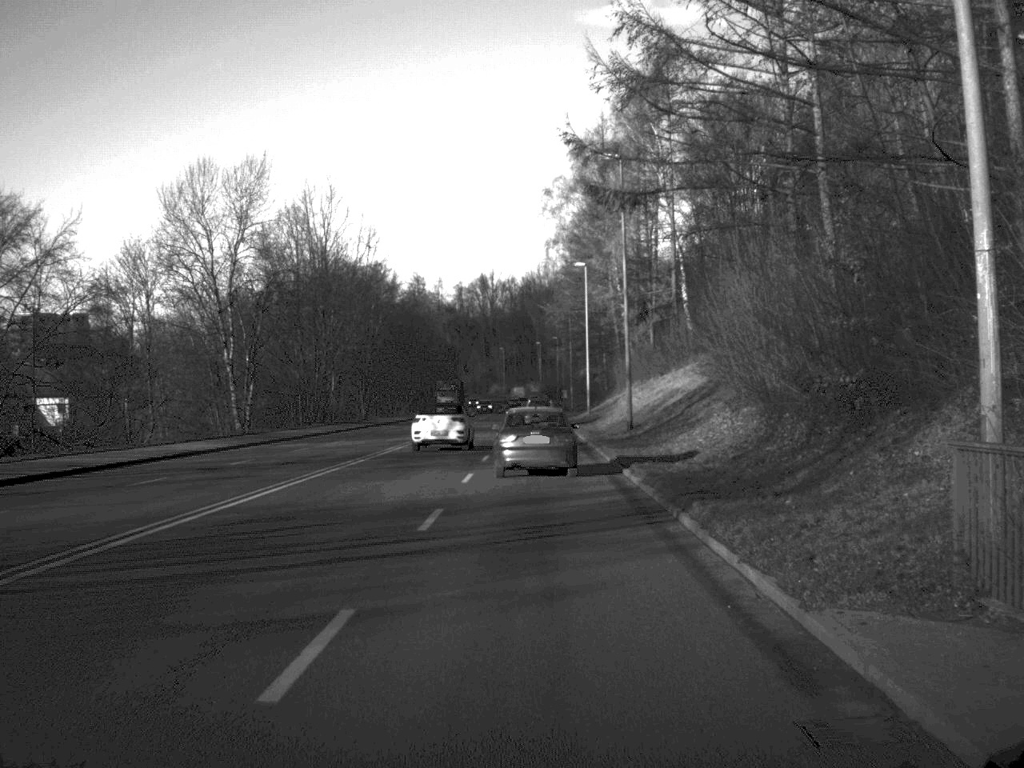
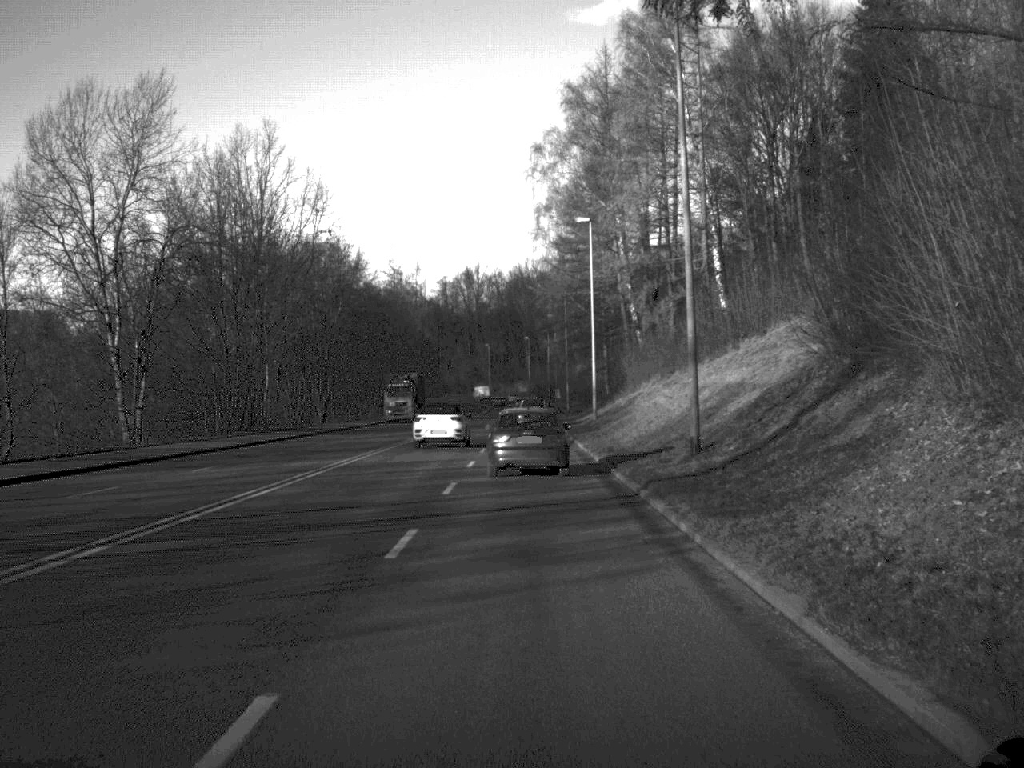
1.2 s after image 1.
(+0.1, +20.5) m; 0°
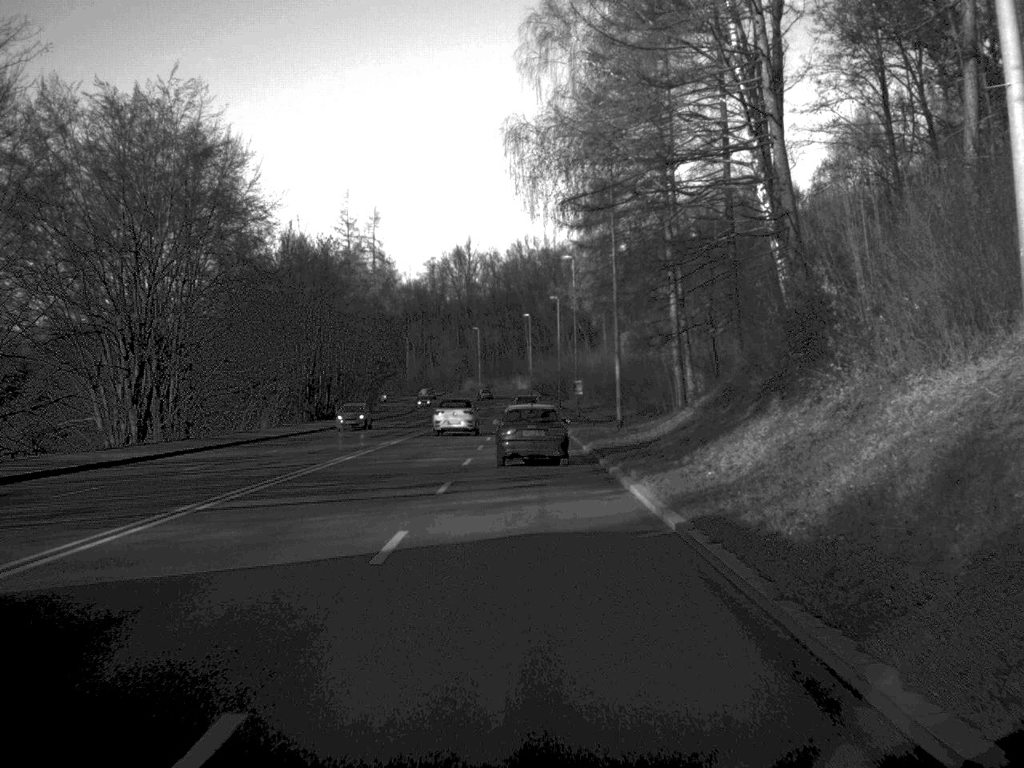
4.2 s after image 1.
(0.0, +53.8) m; 0°
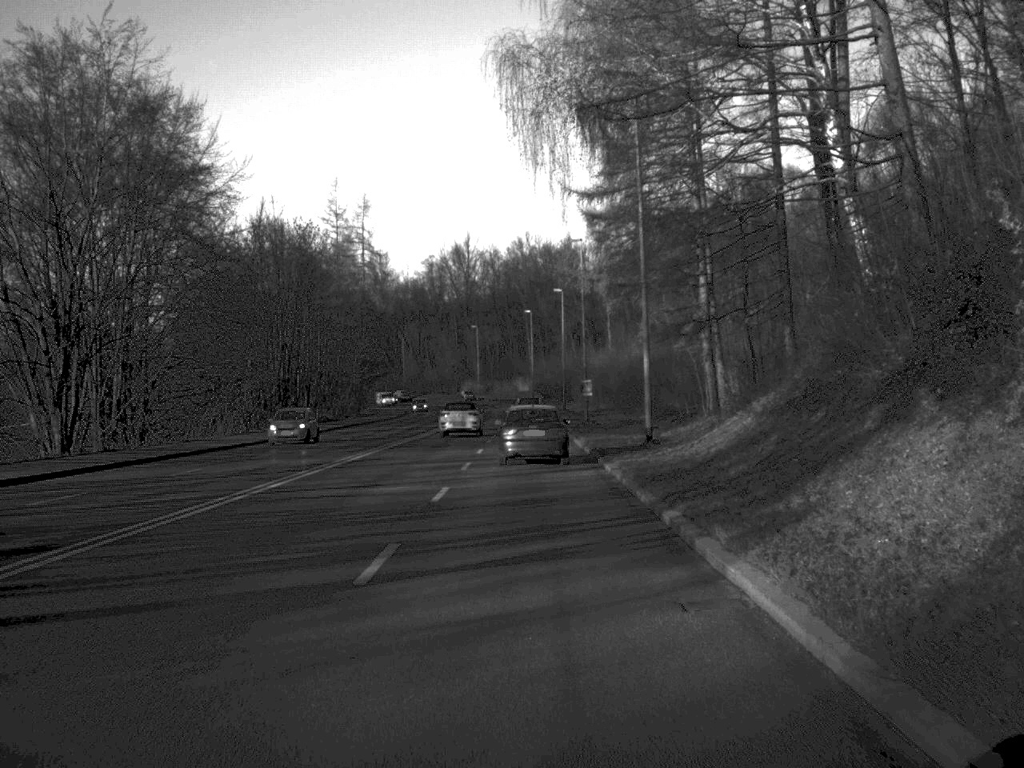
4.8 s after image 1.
(0.0, +10.1) m; 0°
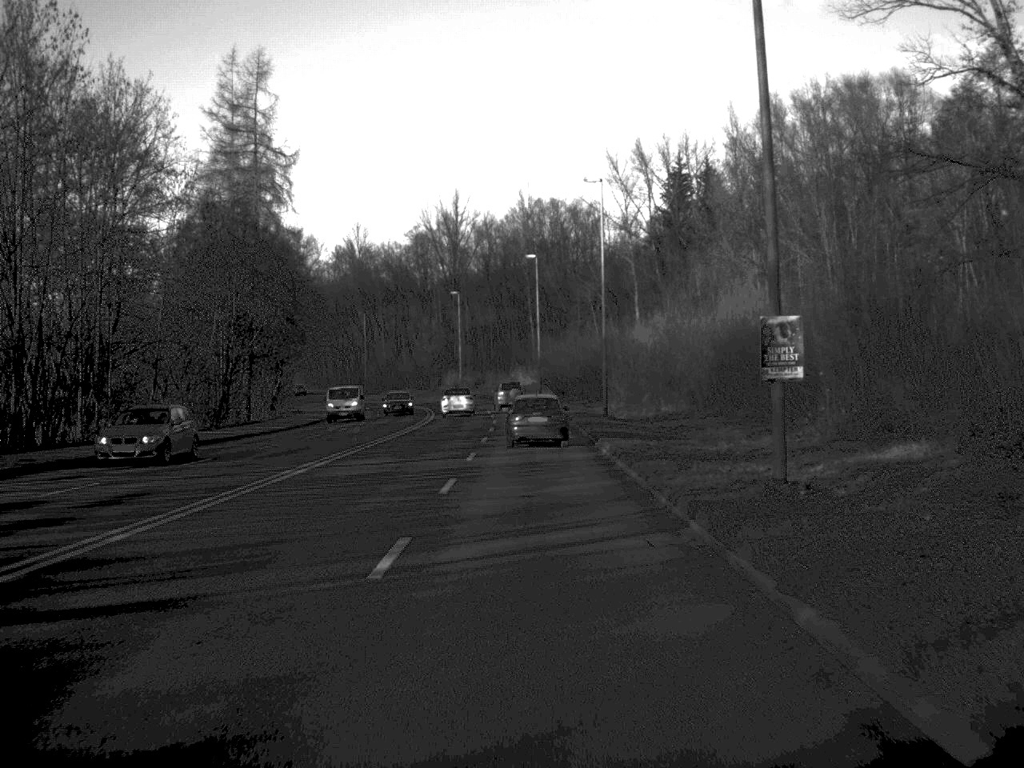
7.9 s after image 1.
(-0.1, +53.1) m; 0°
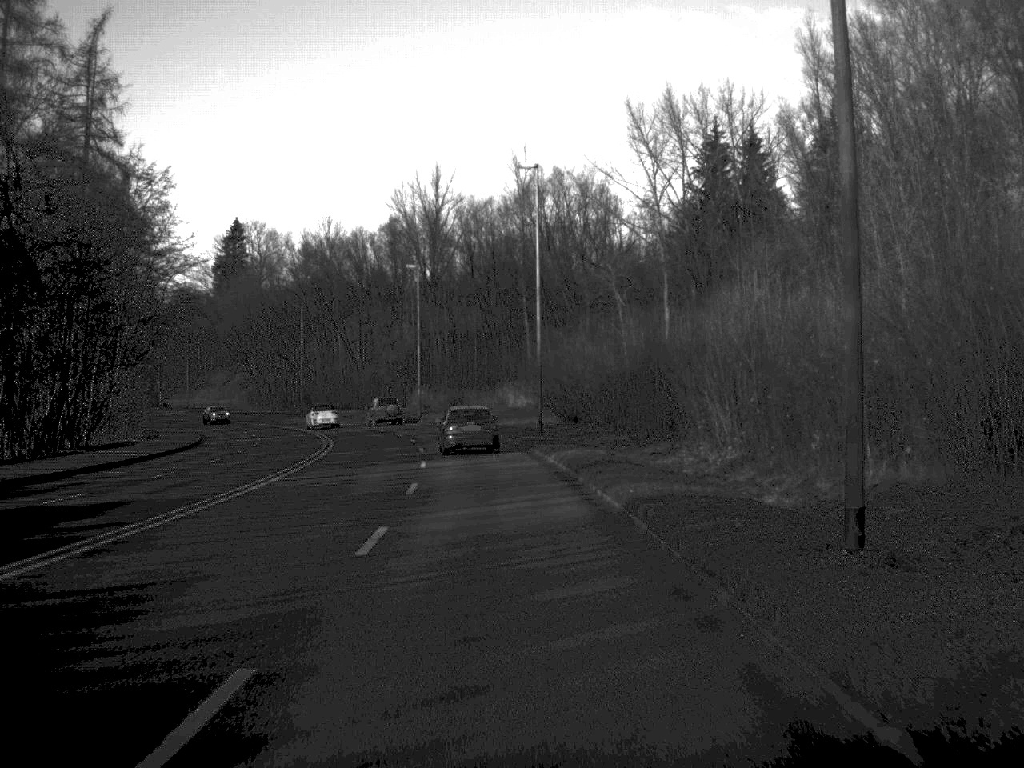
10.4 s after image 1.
(+0.3, +42.0) m; 0°
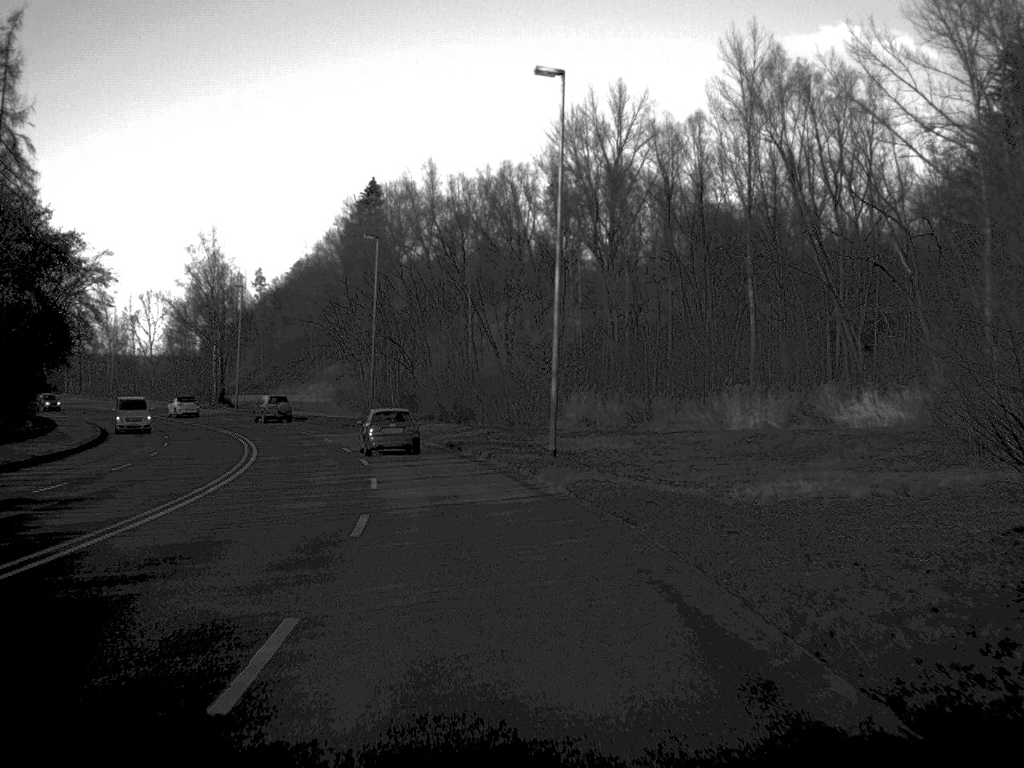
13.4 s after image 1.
(-3.1, +51.5) m; -8°
